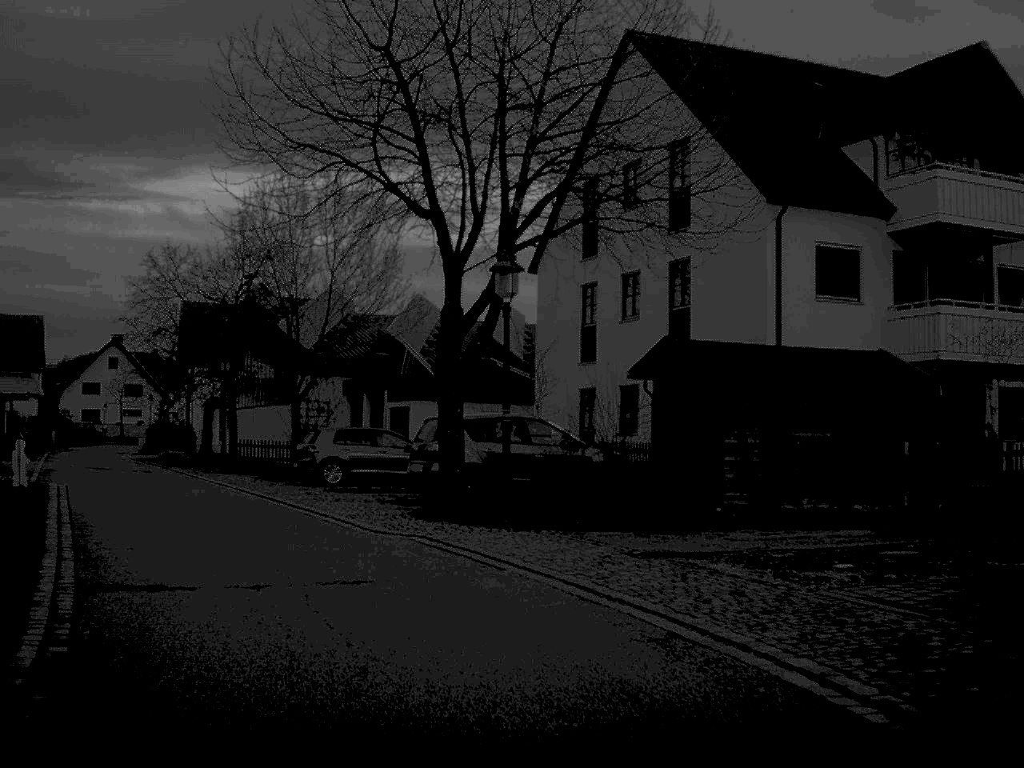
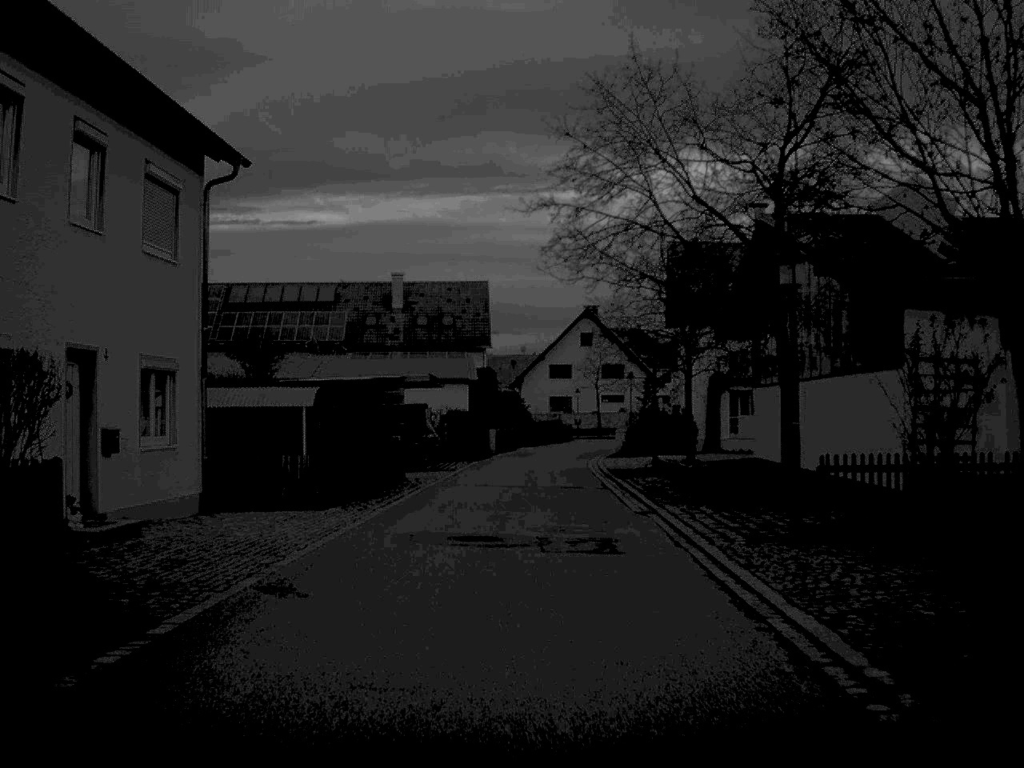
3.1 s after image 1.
(-6.0, +23.4) m; -21°
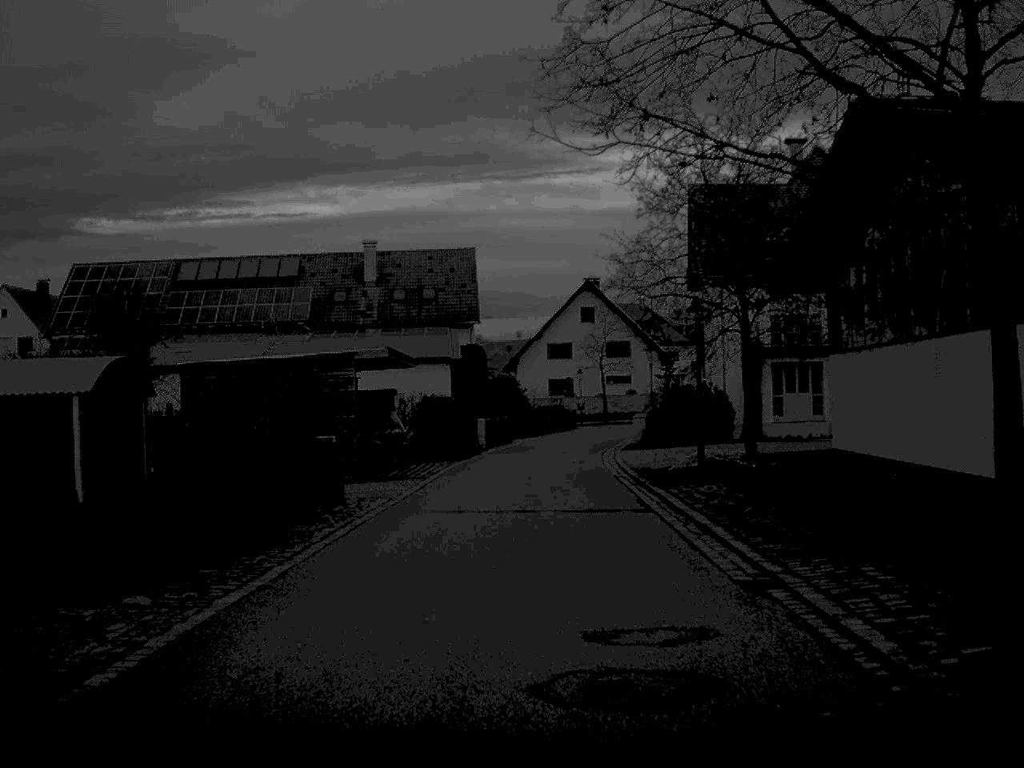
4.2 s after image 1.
(0.0, +11.1) m; 0°
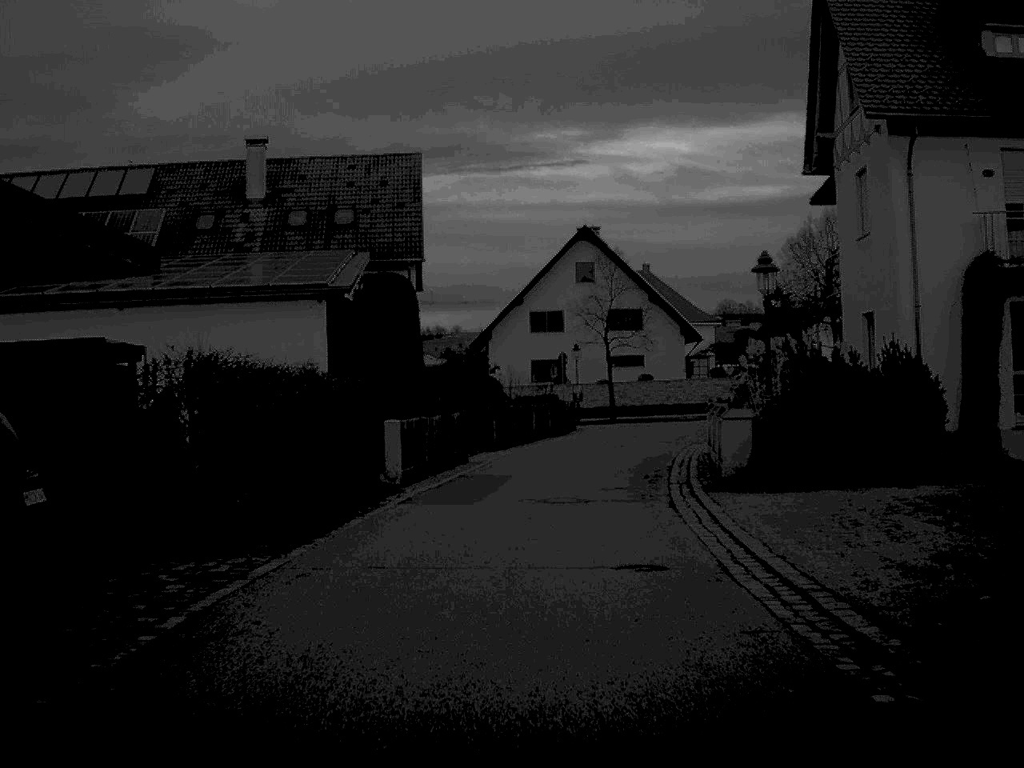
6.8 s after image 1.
(+0.2, +25.8) m; +1°
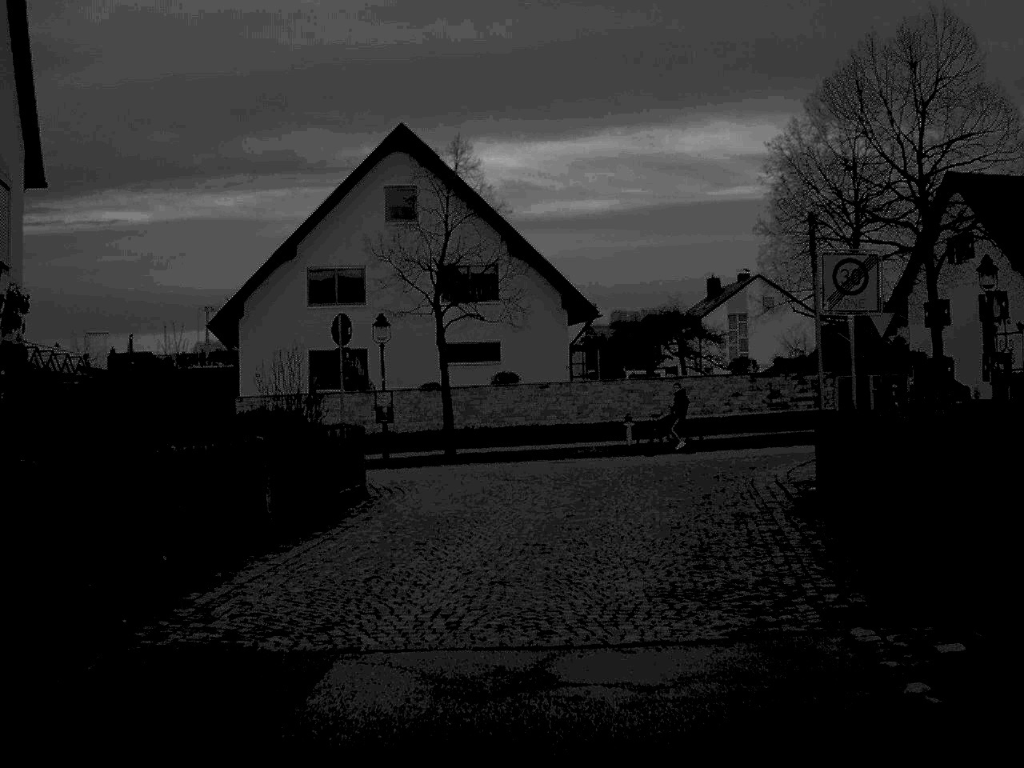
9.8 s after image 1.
(+1.6, +29.1) m; +8°
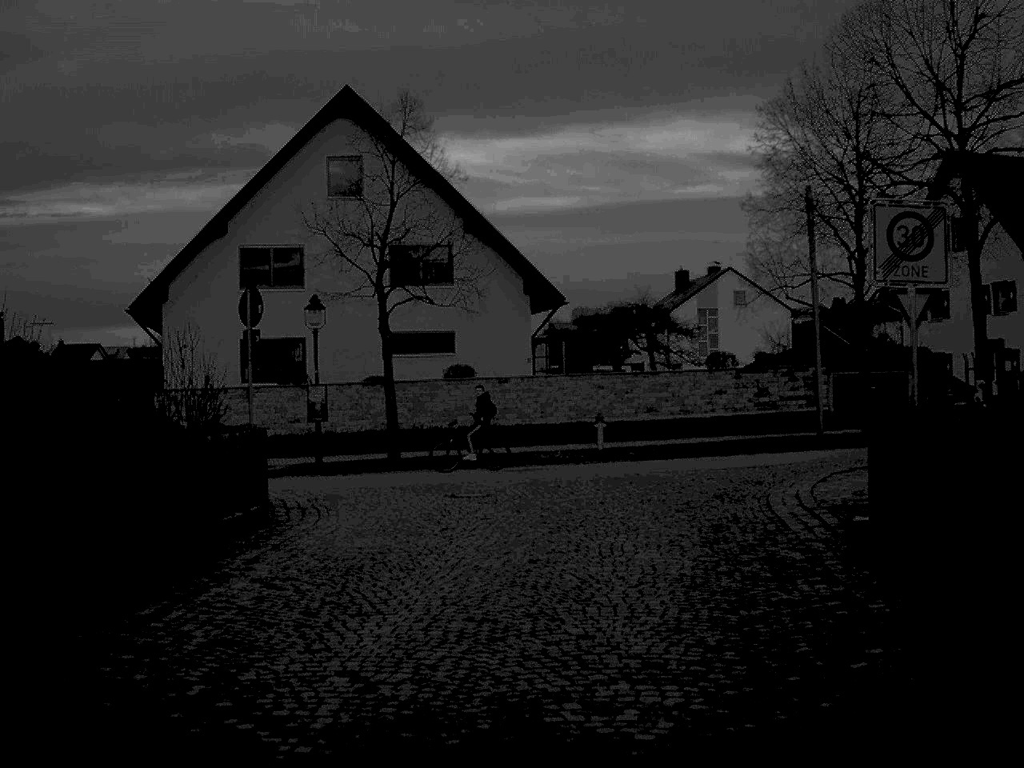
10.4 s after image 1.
(+0.1, +4.6) m; +2°
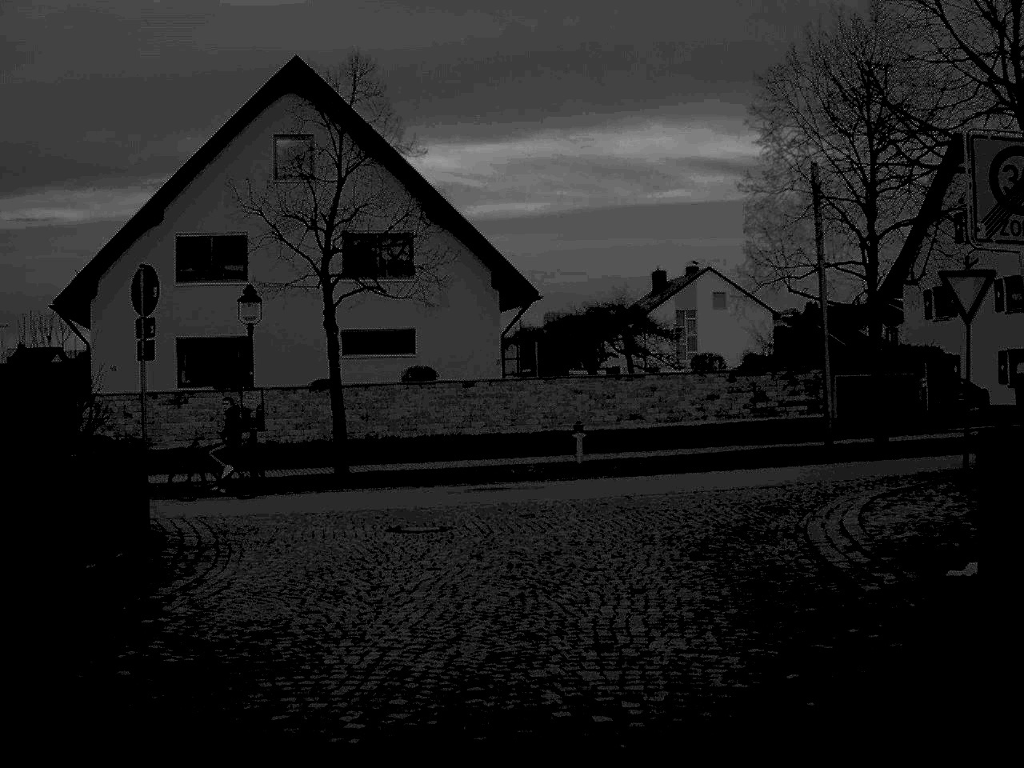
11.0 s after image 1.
(0.0, +3.9) m; +1°
